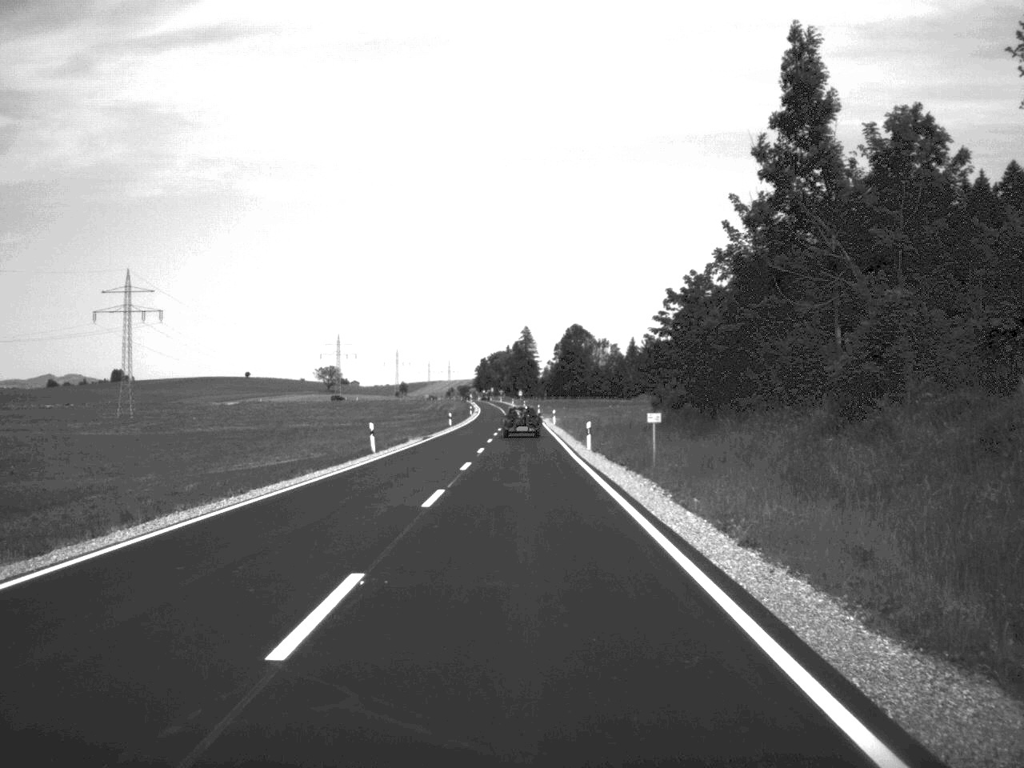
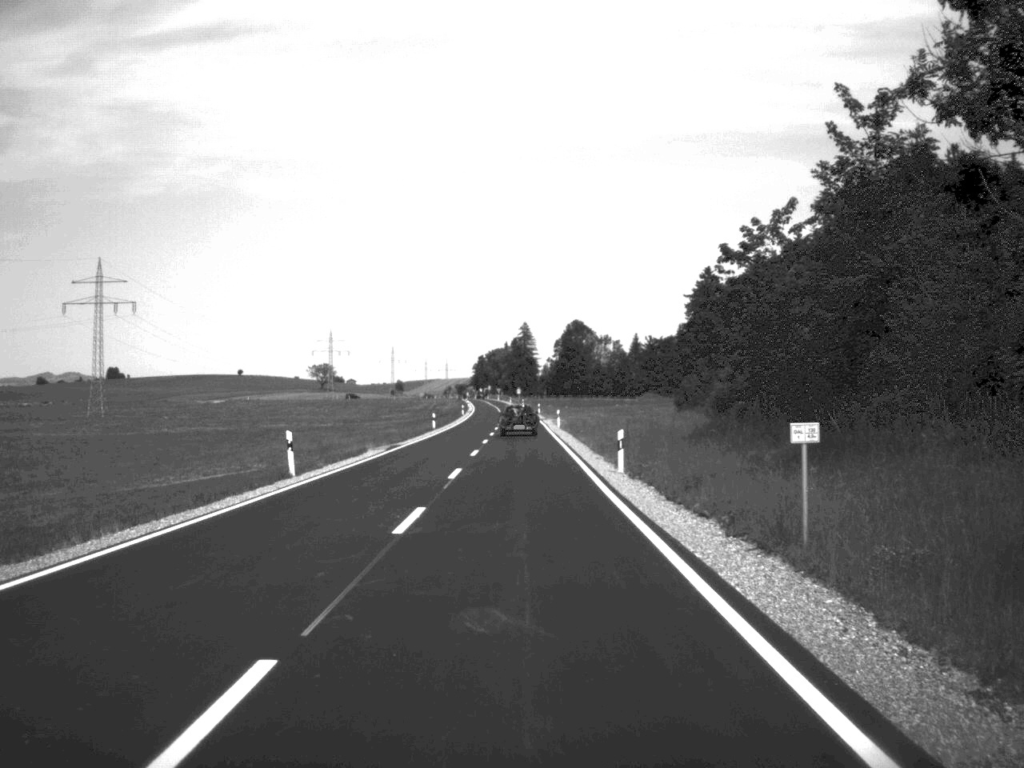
(0.0, +15.7) m; 0°
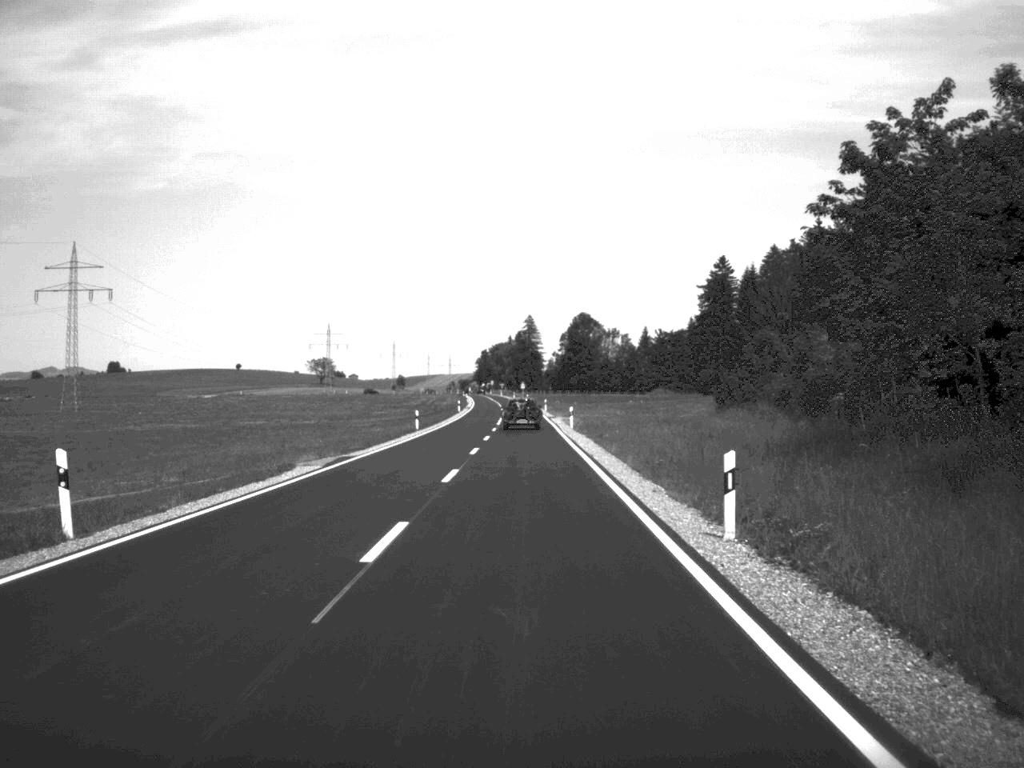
(0.0, +15.2) m; 0°
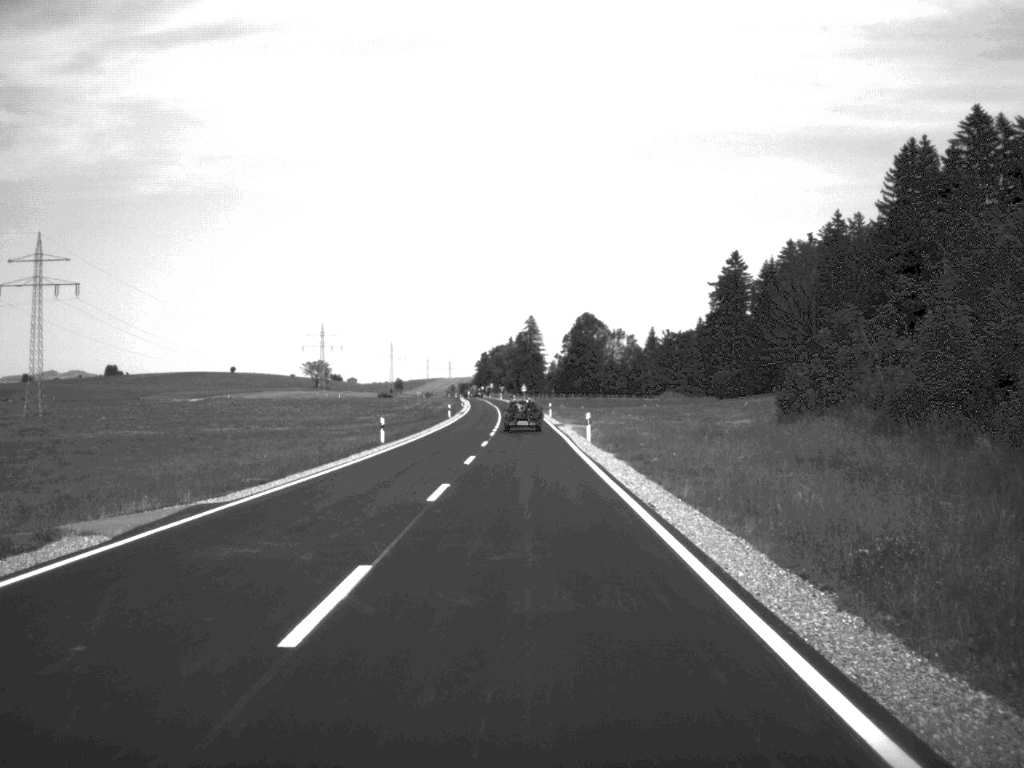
(0.0, +16.1) m; 0°
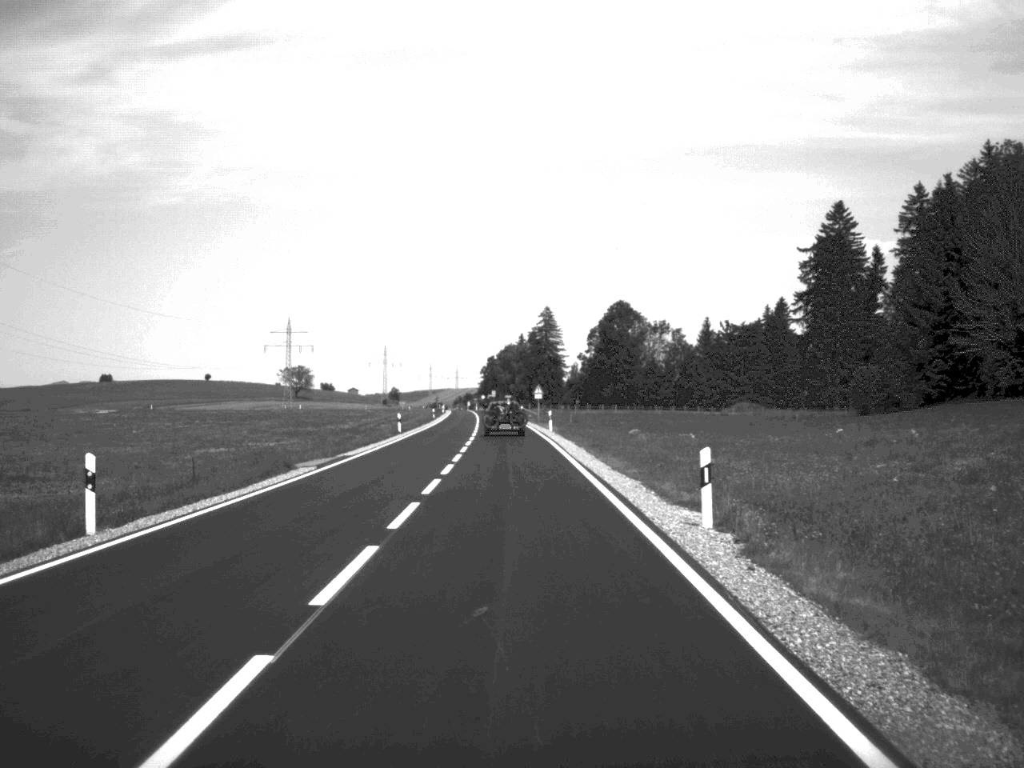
(-0.2, +81.3) m; -1°
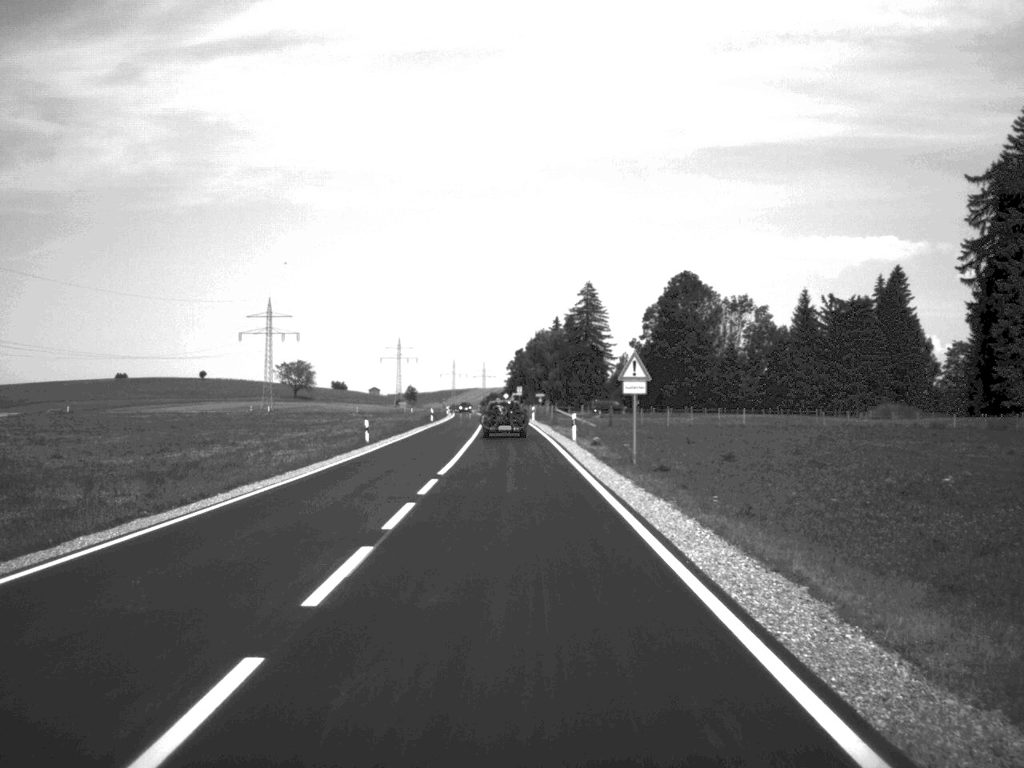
(-1.0, +65.1) m; -1°
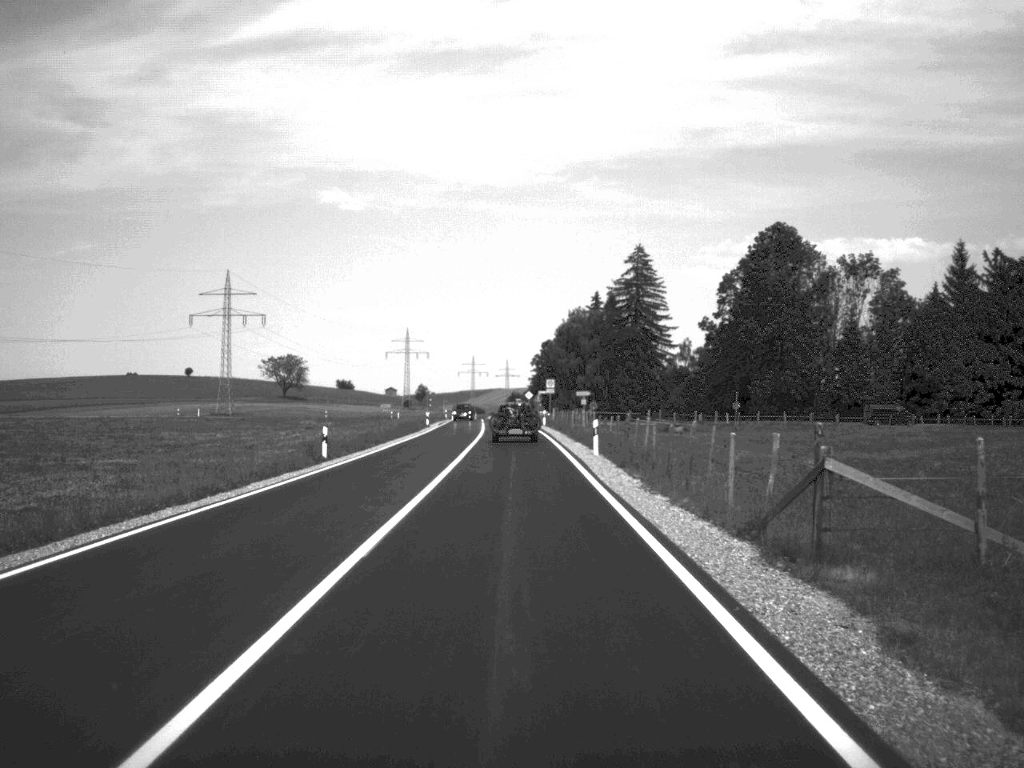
(-0.7, +61.2) m; -1°
